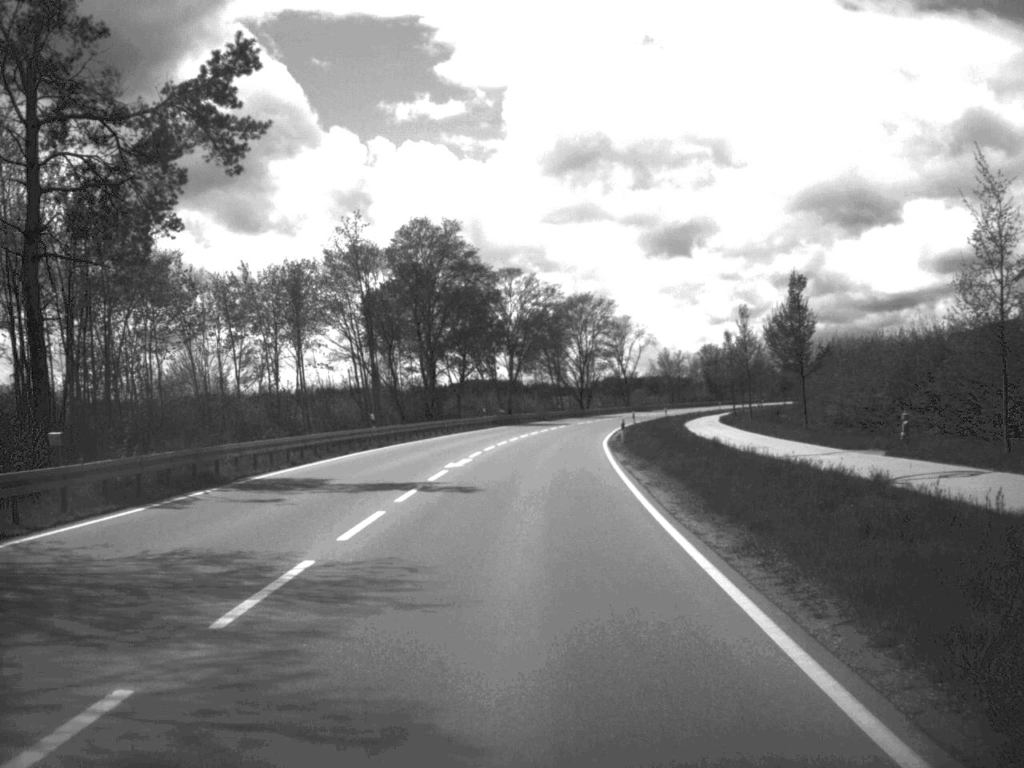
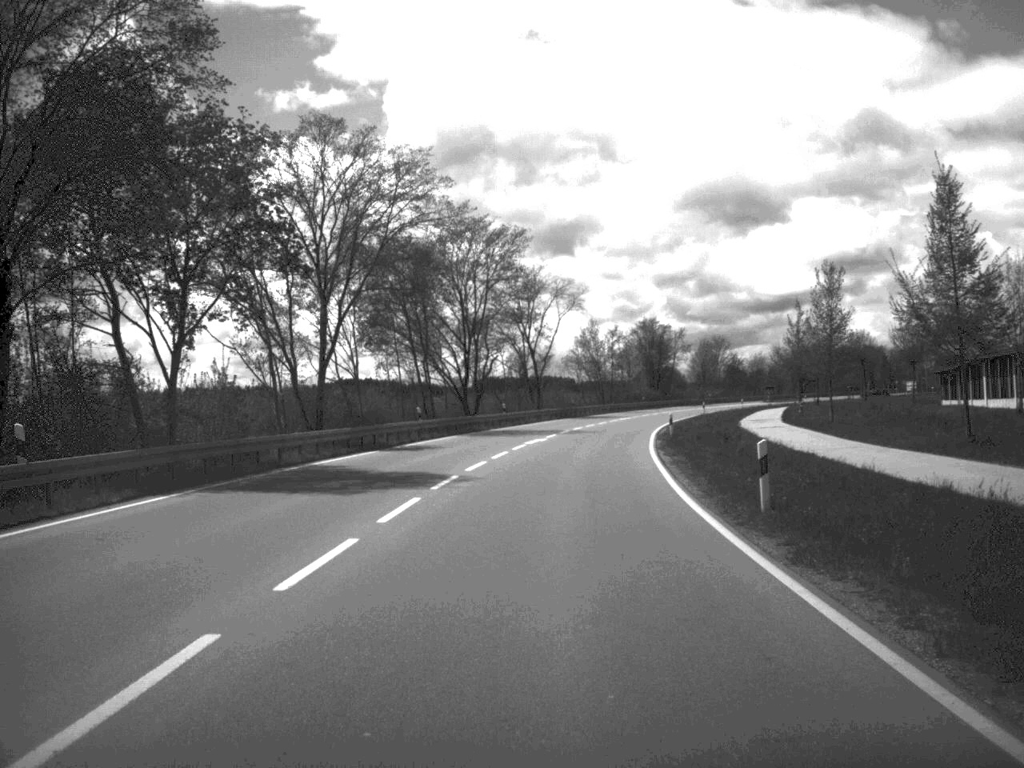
(+2.3, +69.0) m; +5°
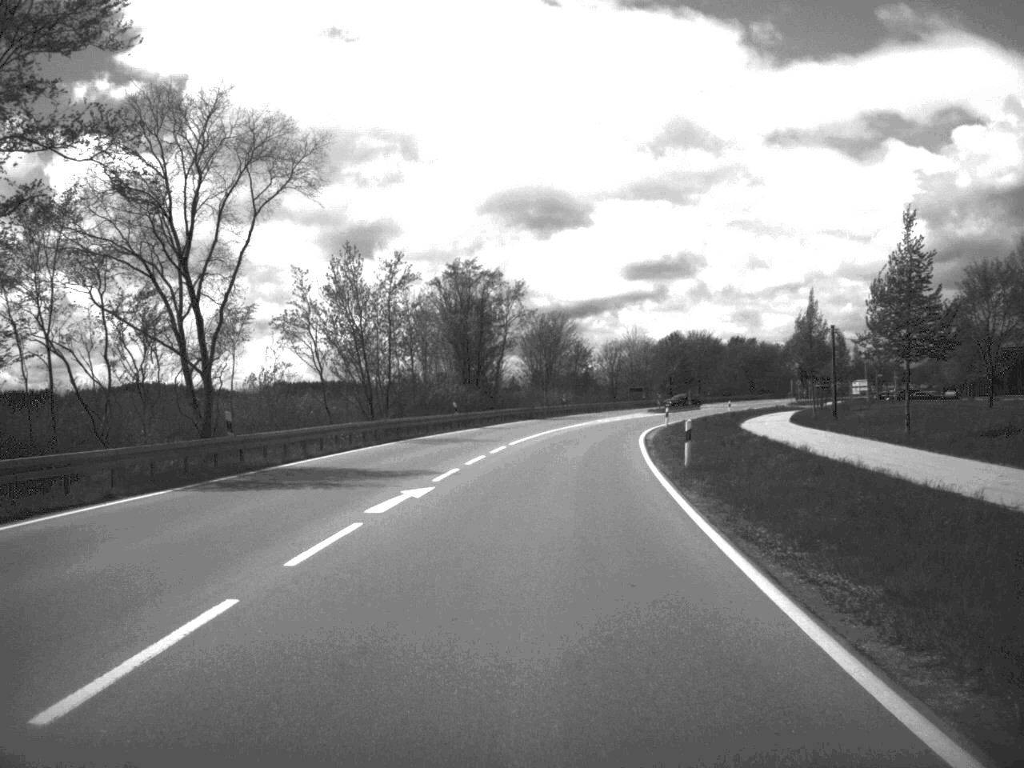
(+5.3, +68.9) m; +9°
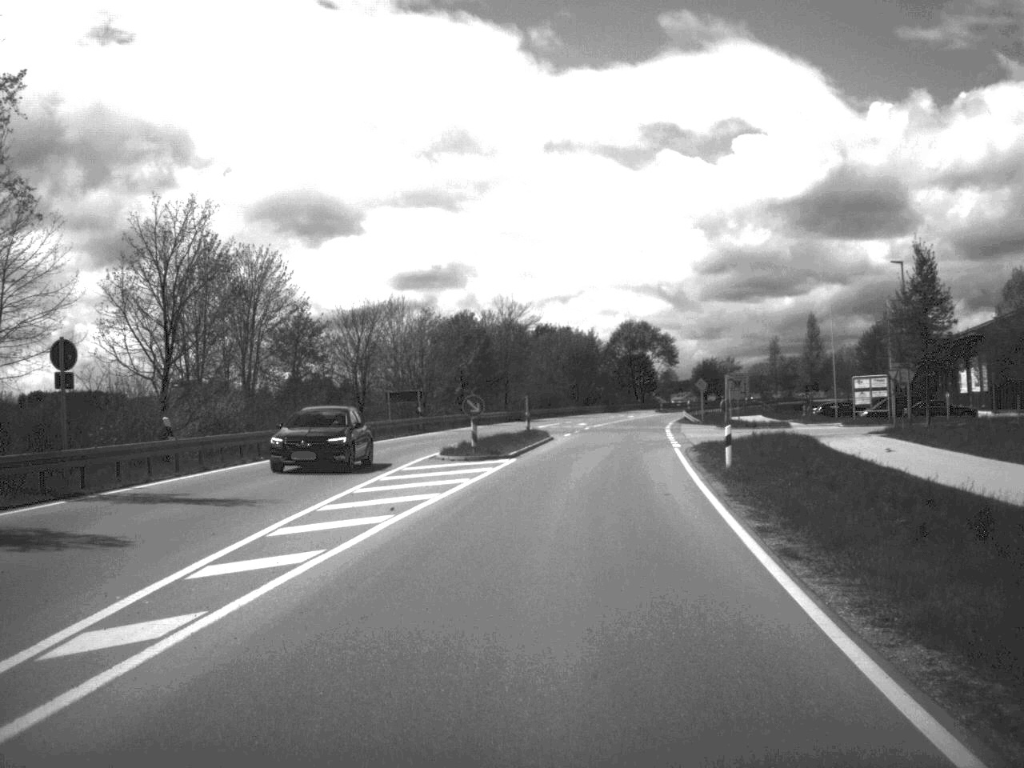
(+5.4, +67.5) m; +10°
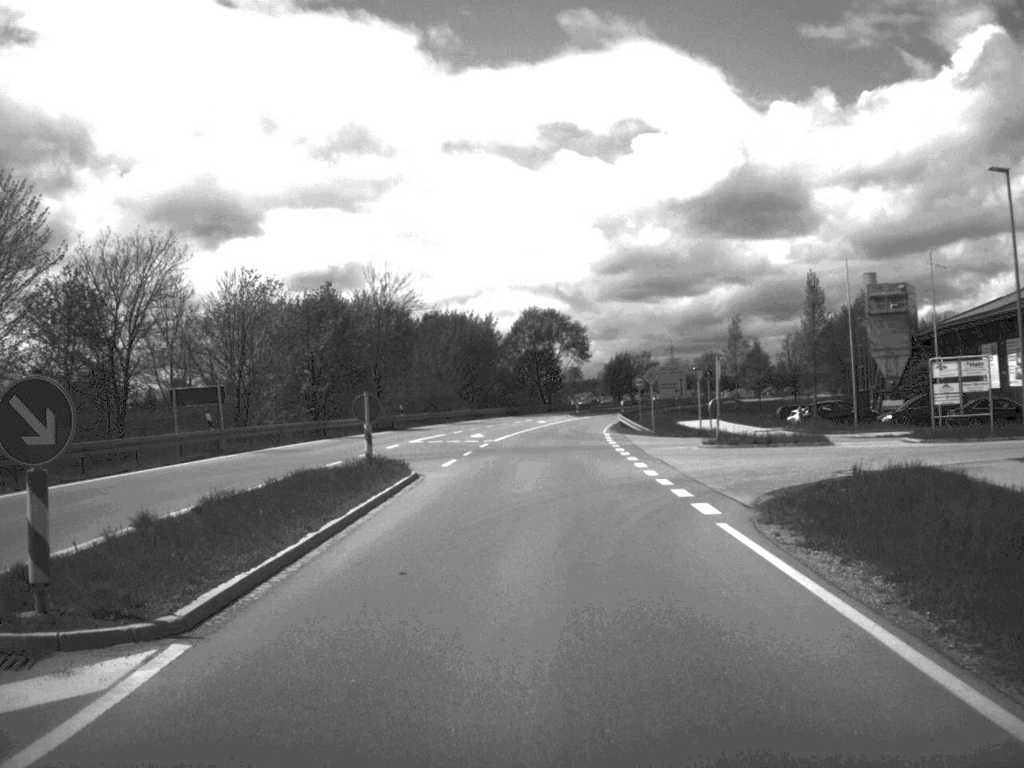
(+1.1, +25.8) m; +4°
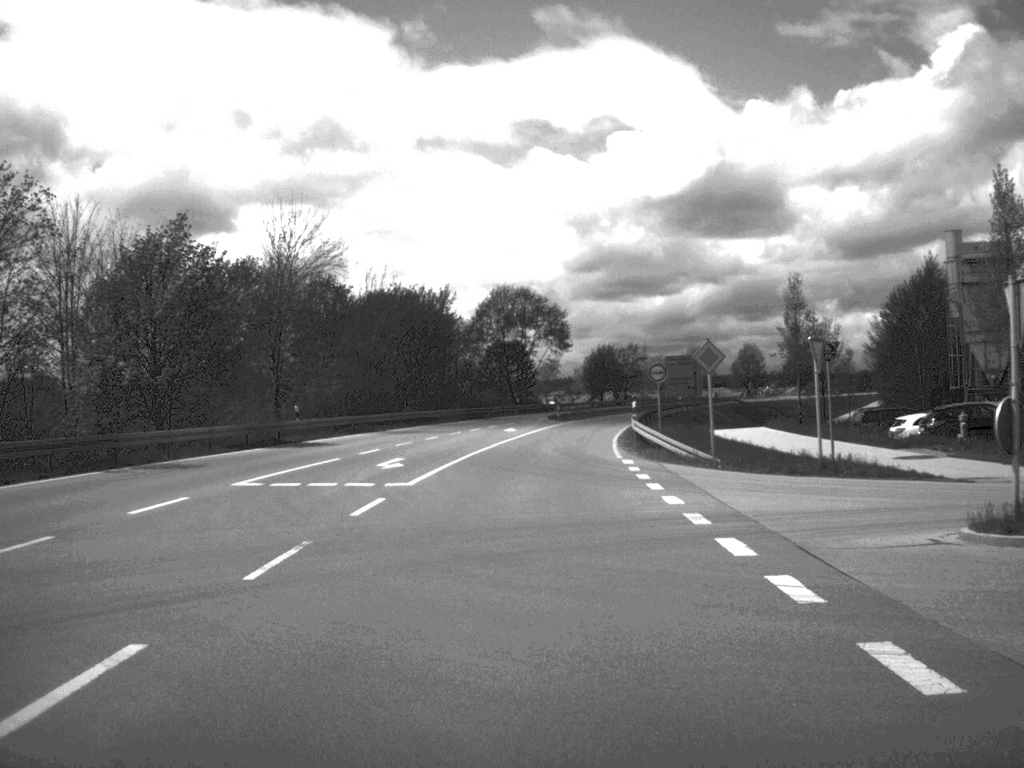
(+0.3, +25.3) m; +1°
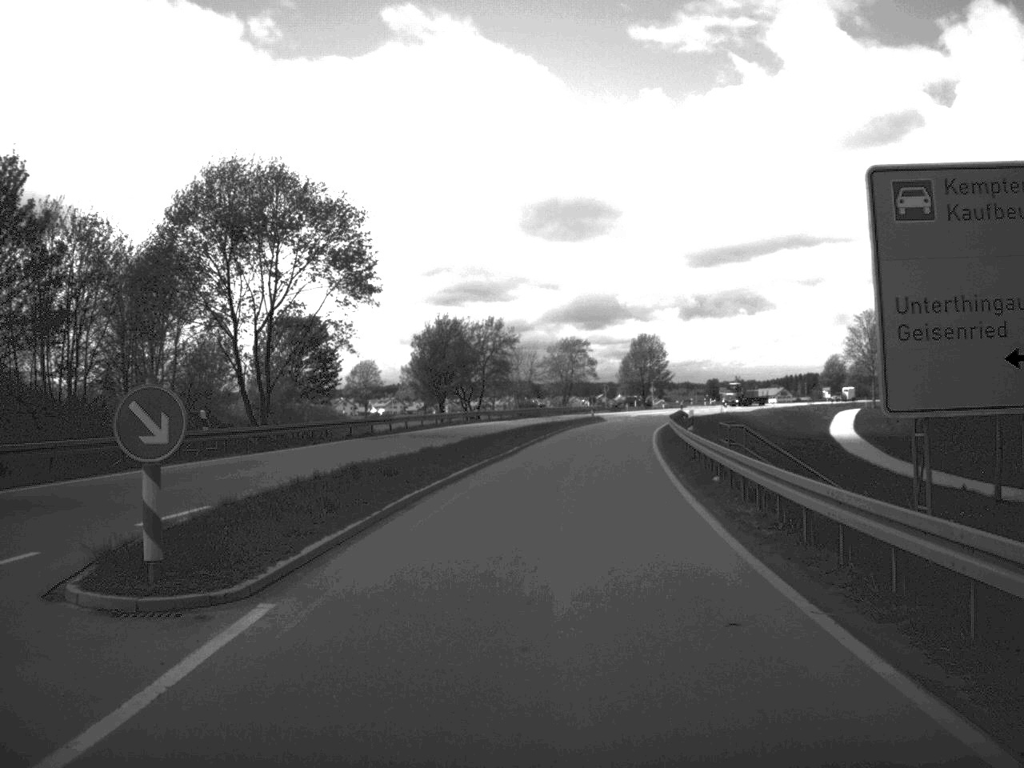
(+3.4, +67.4) m; +7°
